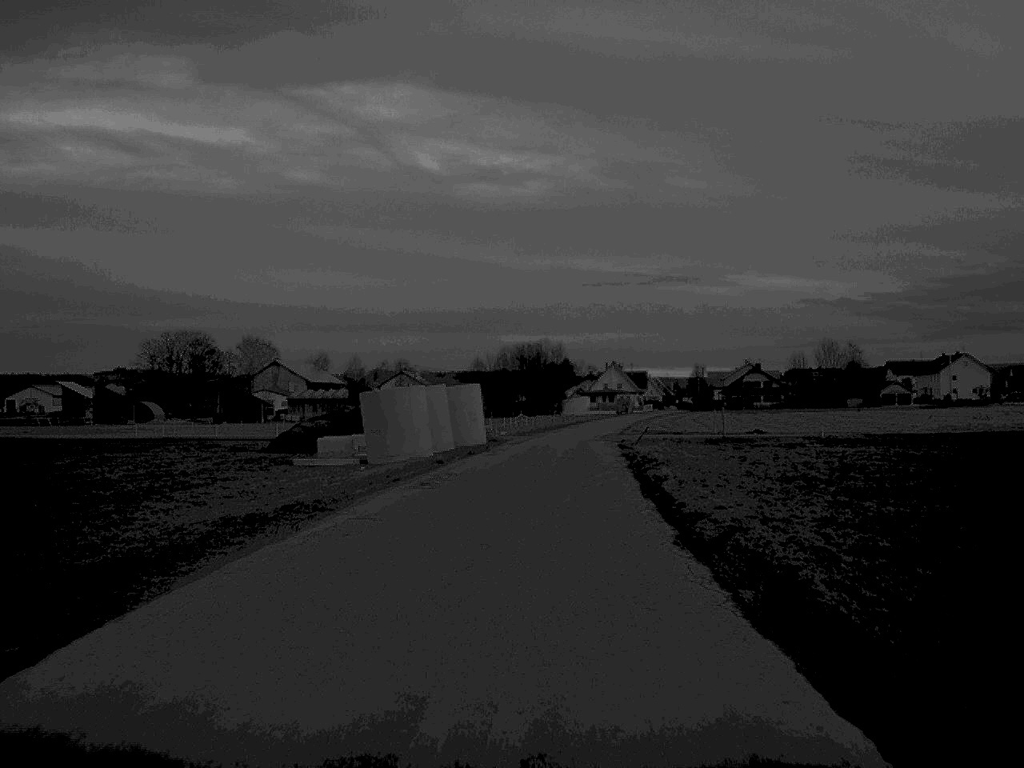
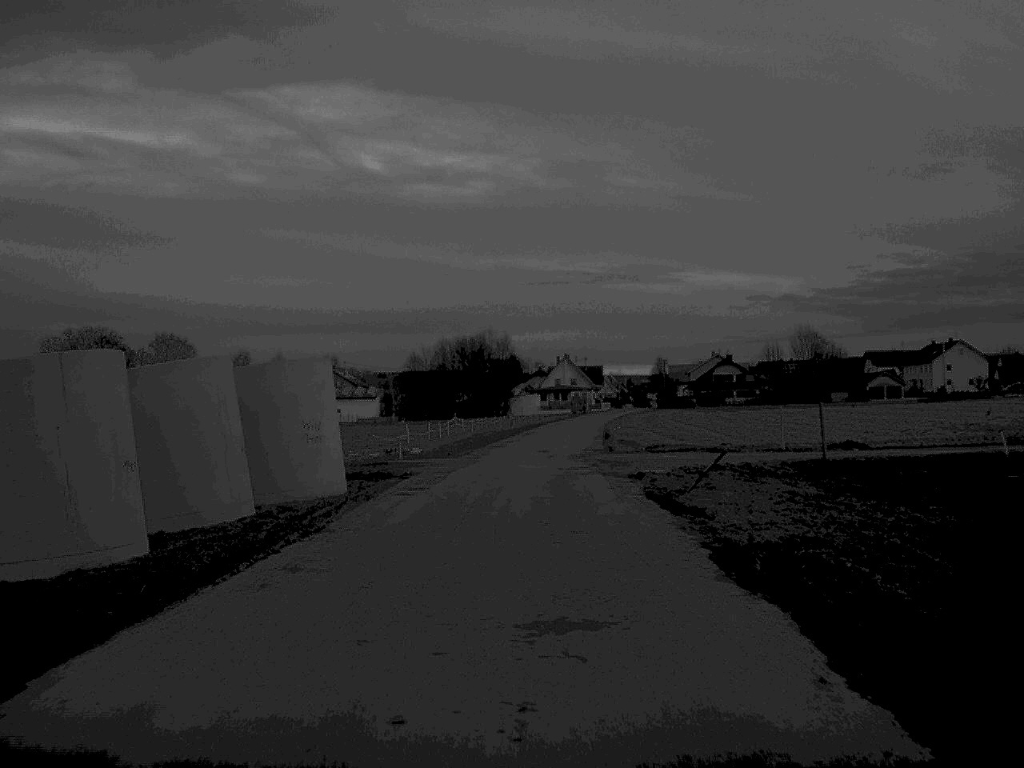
(+0.6, +28.9) m; +2°
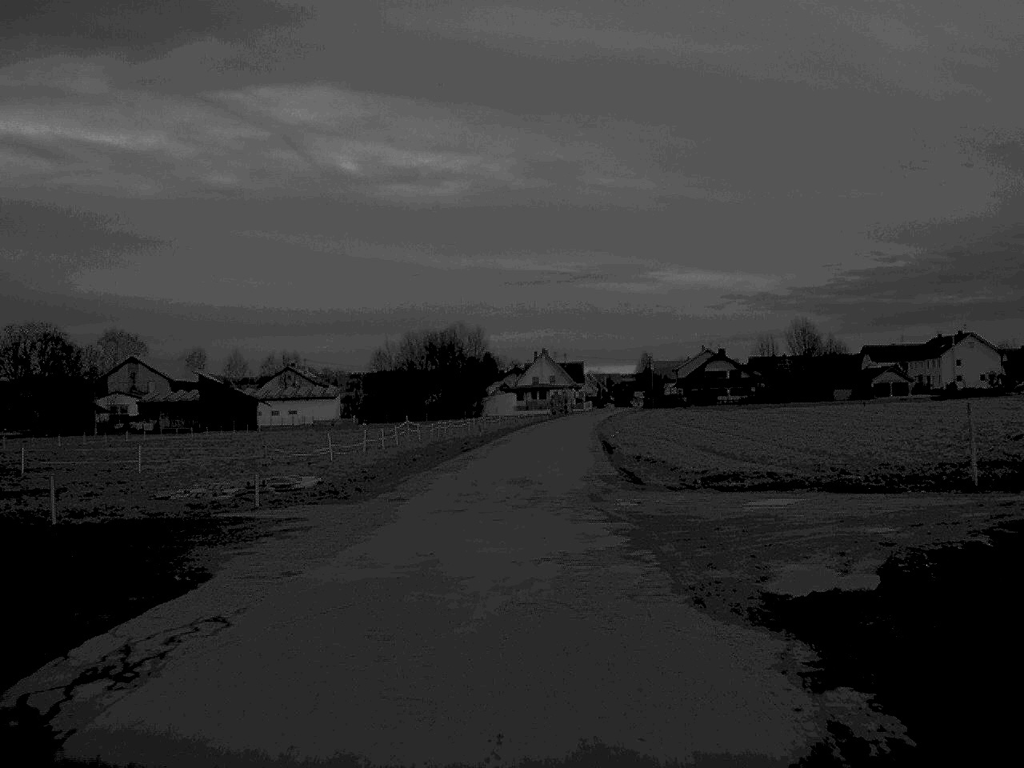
(+0.2, +18.4) m; +1°
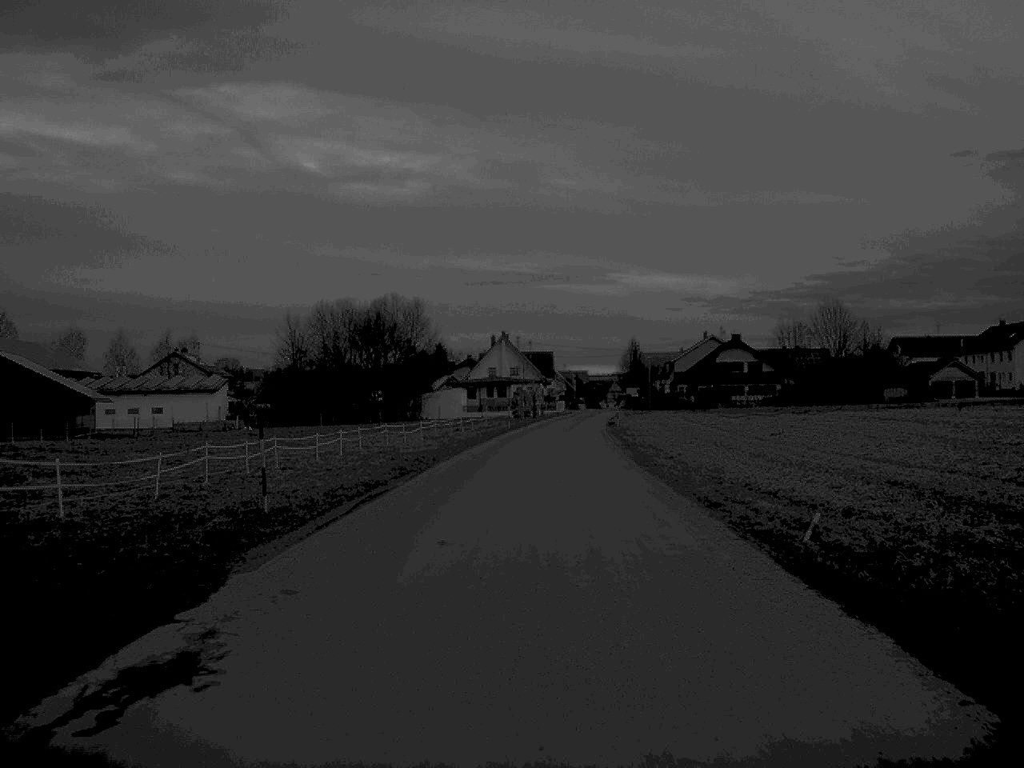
(+0.7, +49.5) m; +2°
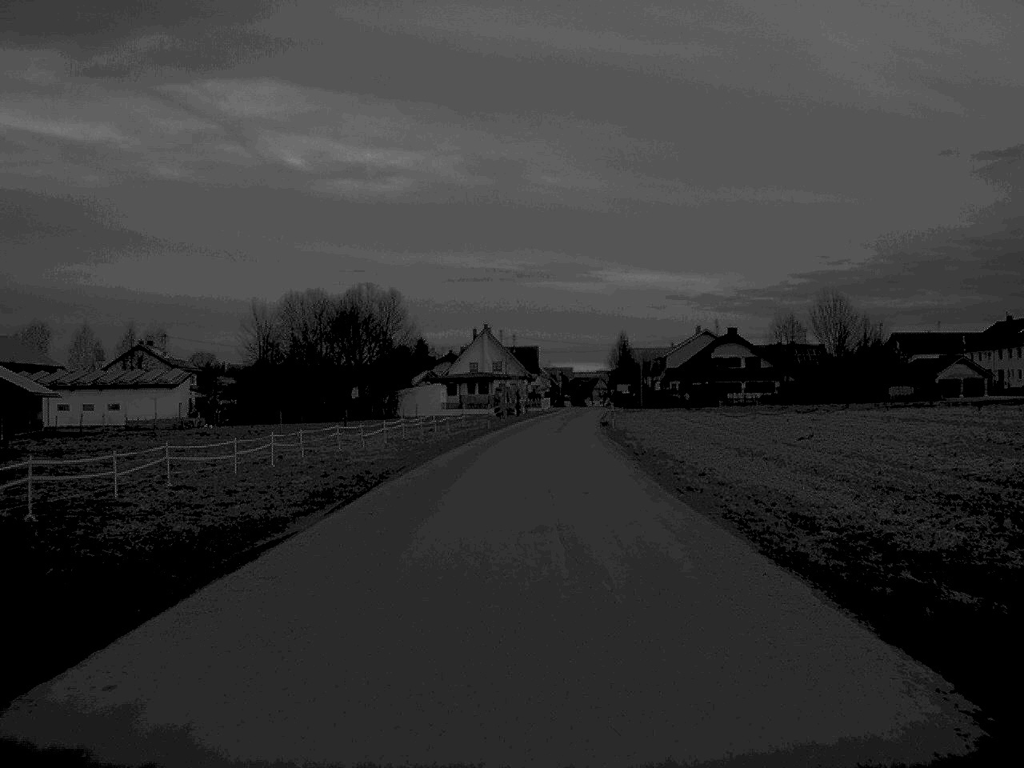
(+0.1, +9.1) m; +1°
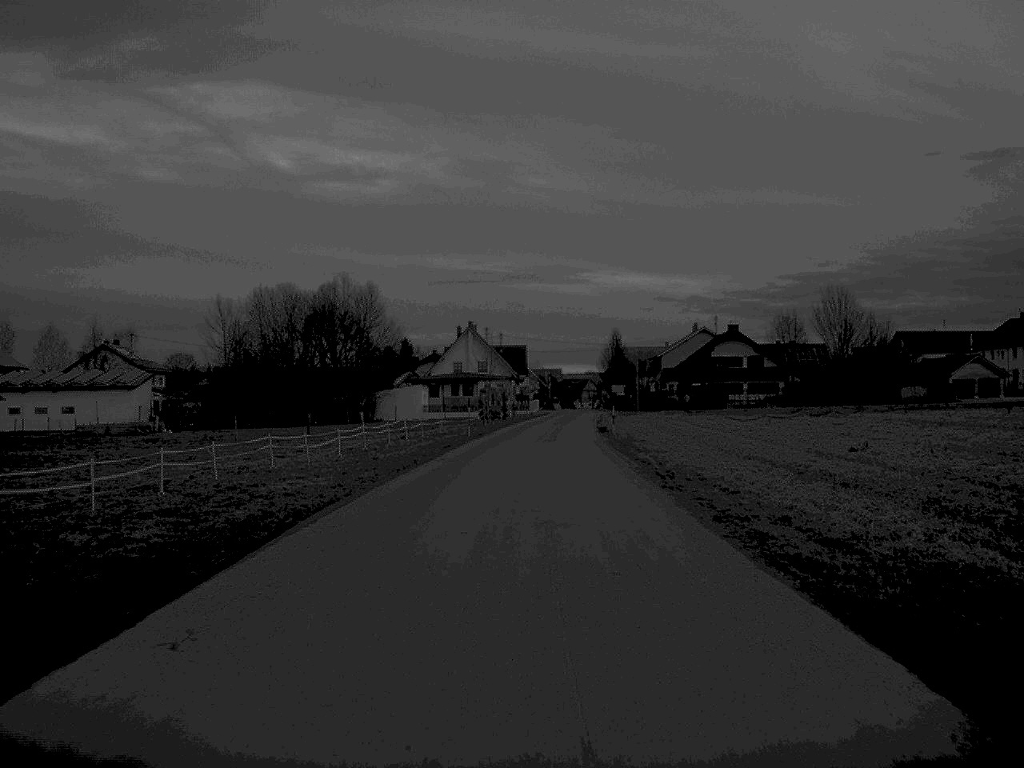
(0.0, +9.4) m; +1°
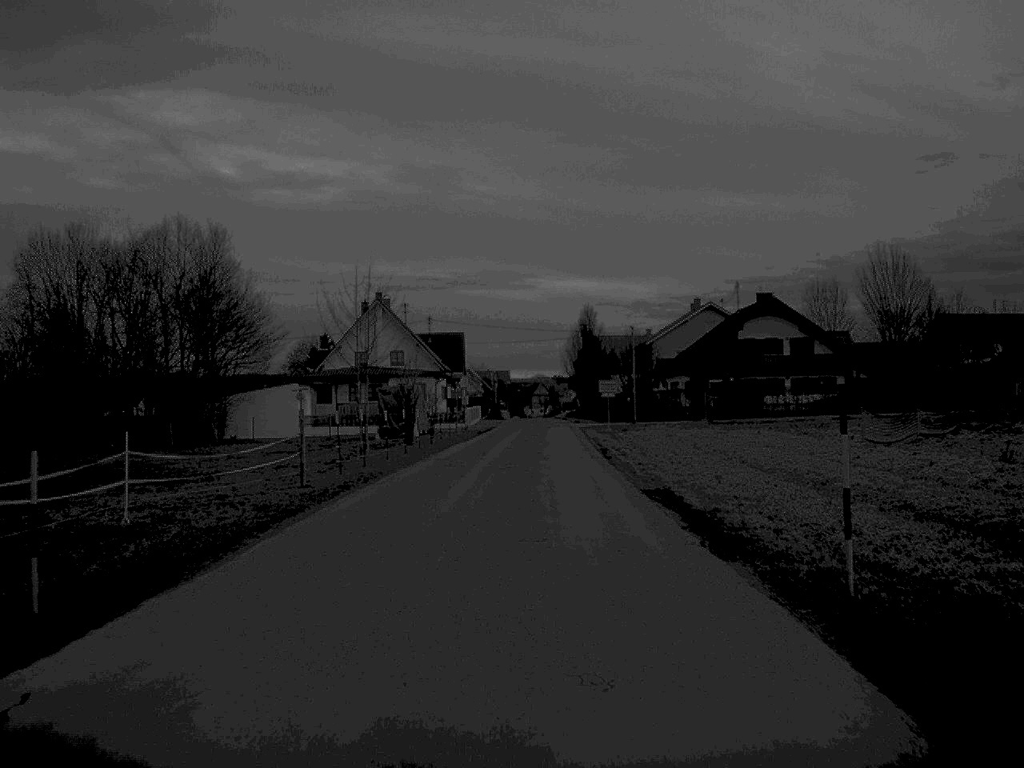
(+0.9, +45.8) m; +3°
